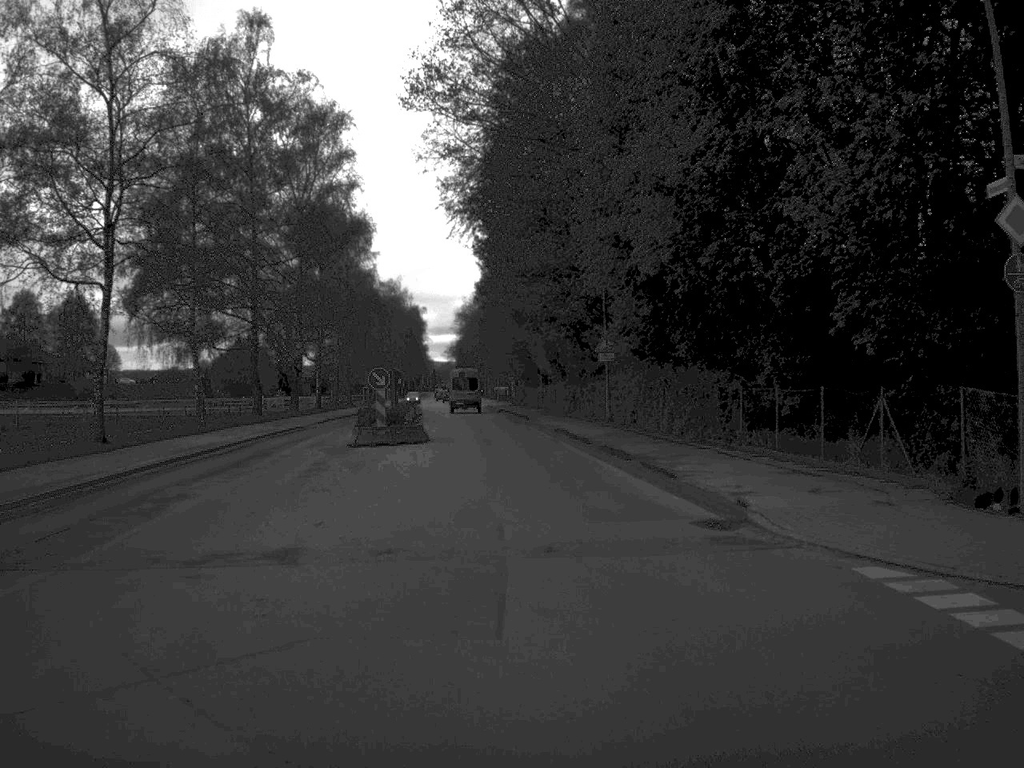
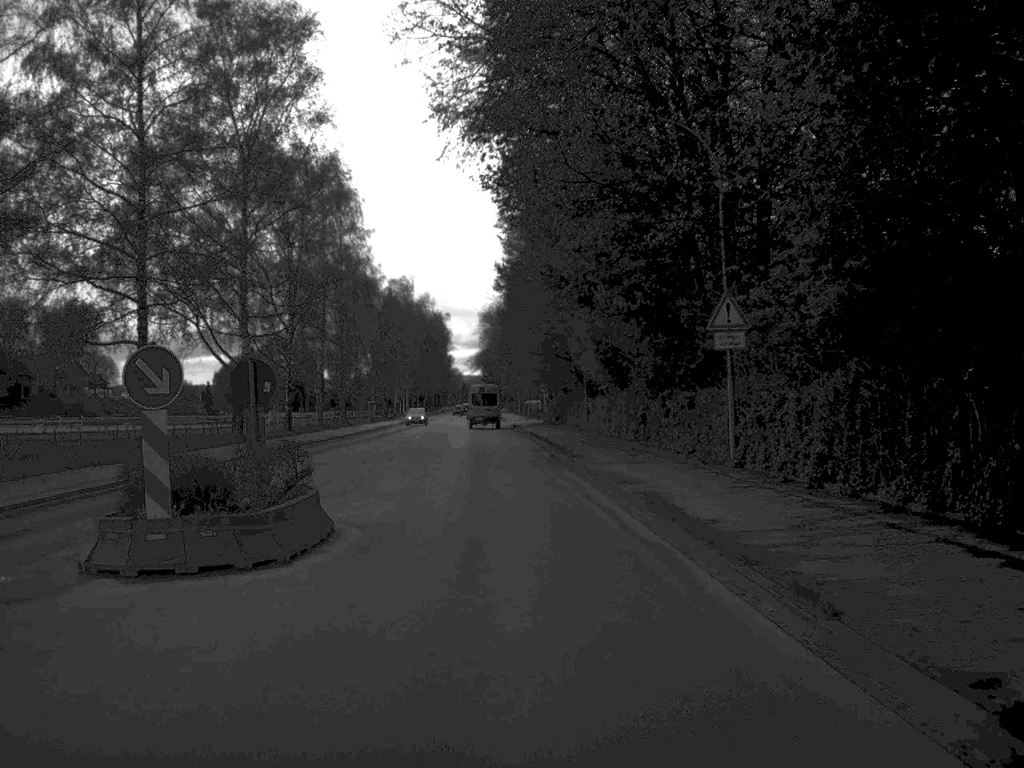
(-0.2, +23.2) m; -2°
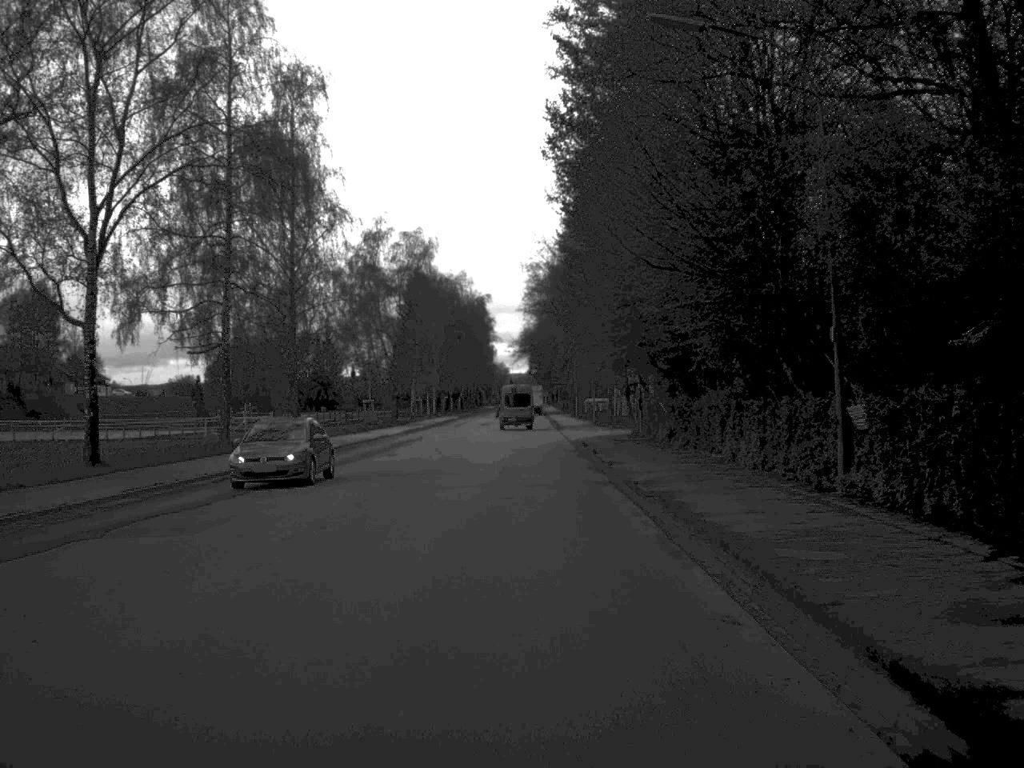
(-1.0, +39.3) m; -2°
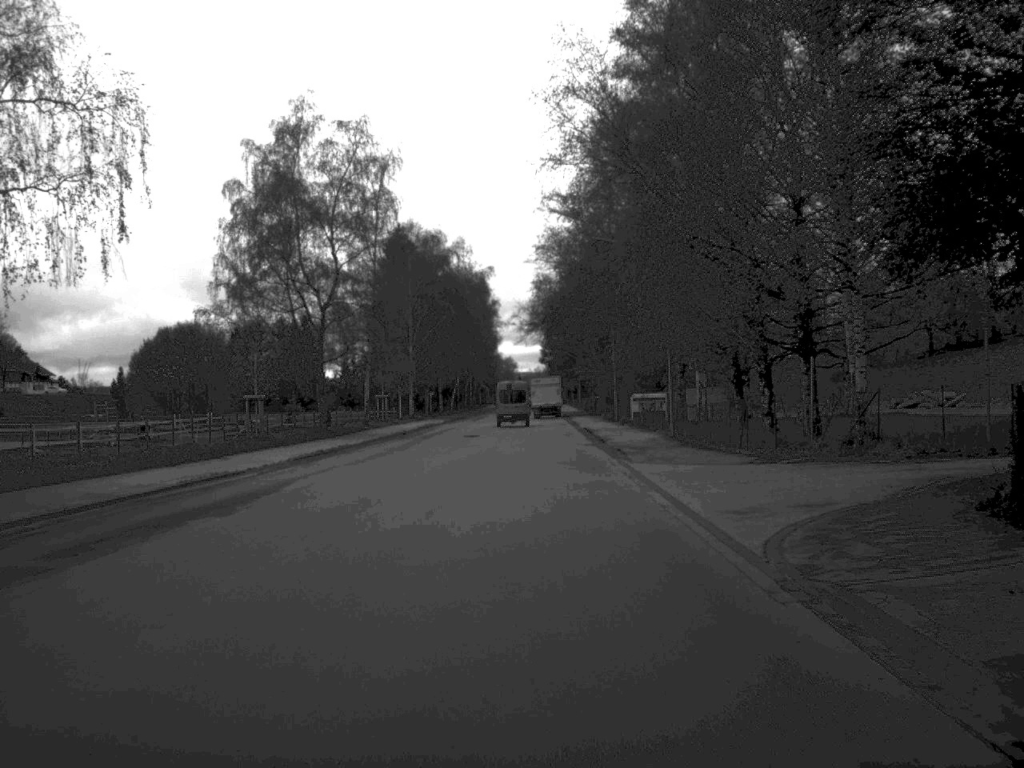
(-0.4, +40.9) m; -1°
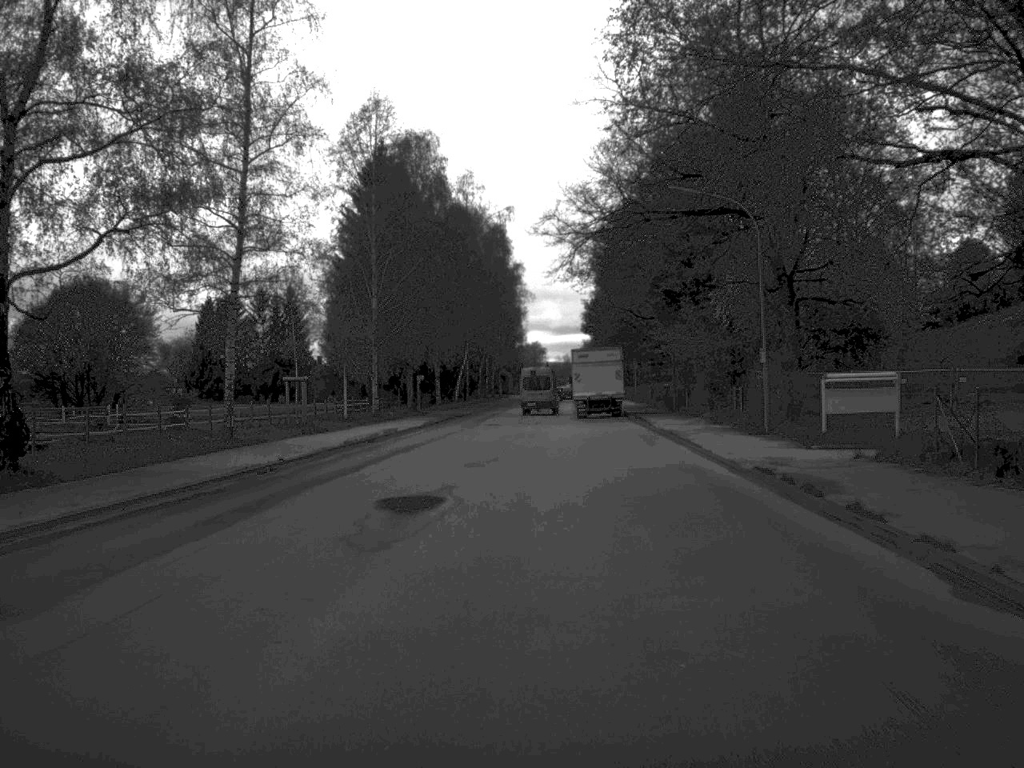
(-0.6, +42.4) m; -1°
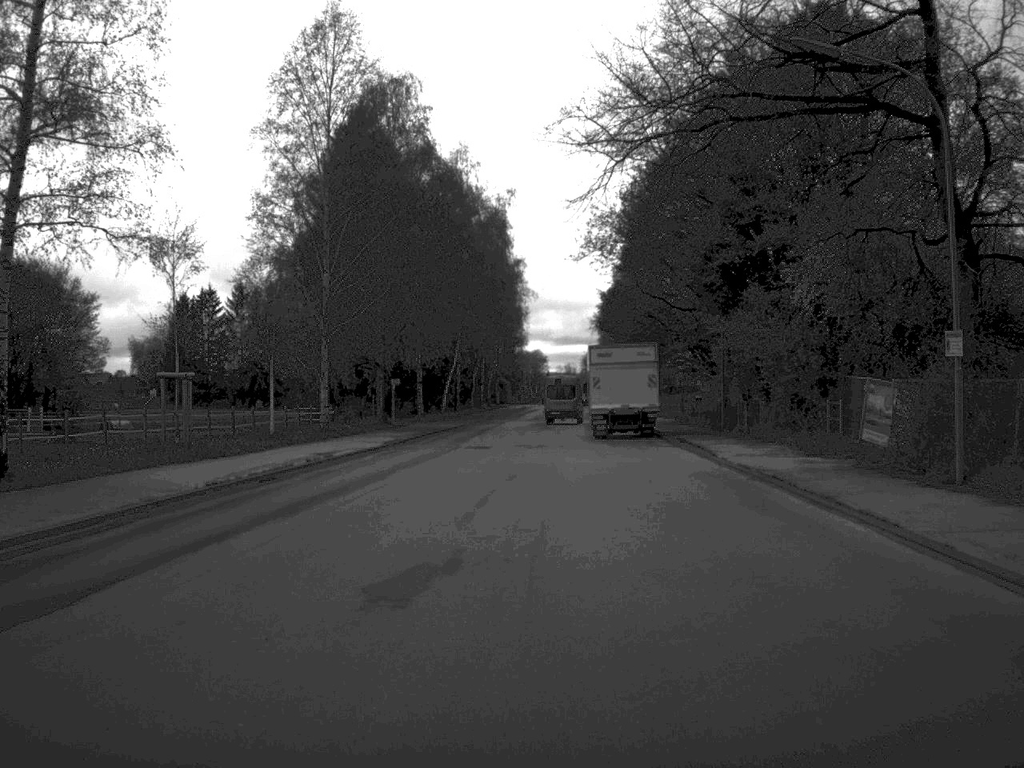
(0.0, +16.6) m; 0°
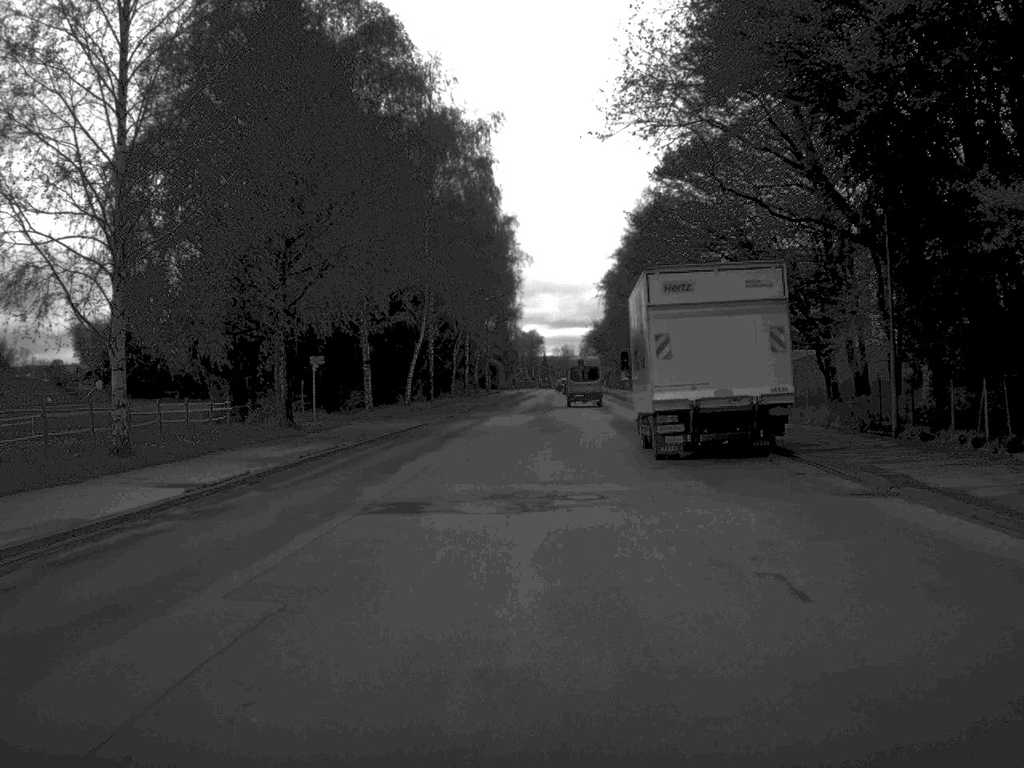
(+0.1, +24.5) m; 0°
